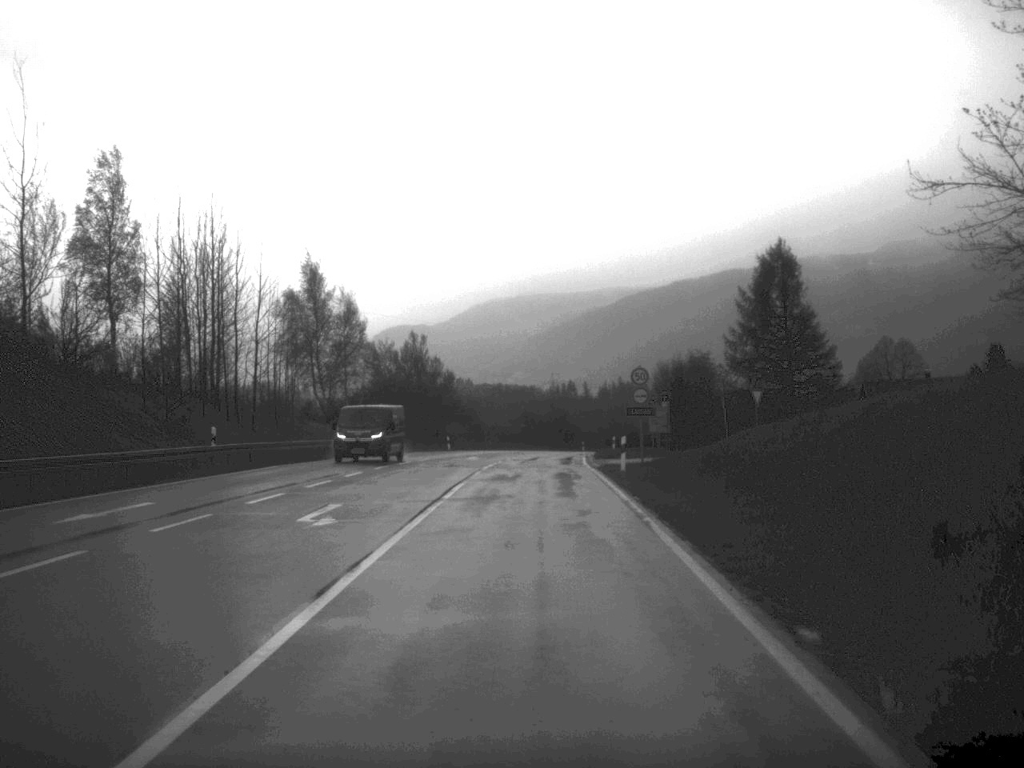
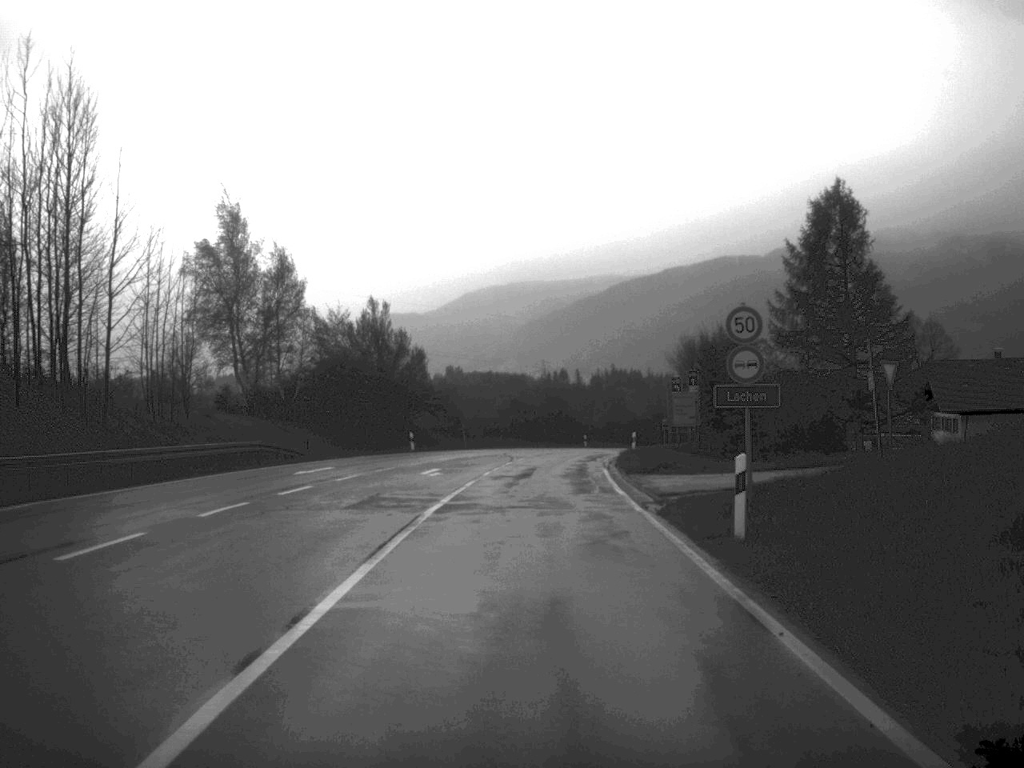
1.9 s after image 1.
(0.0, +20.5) m; 0°
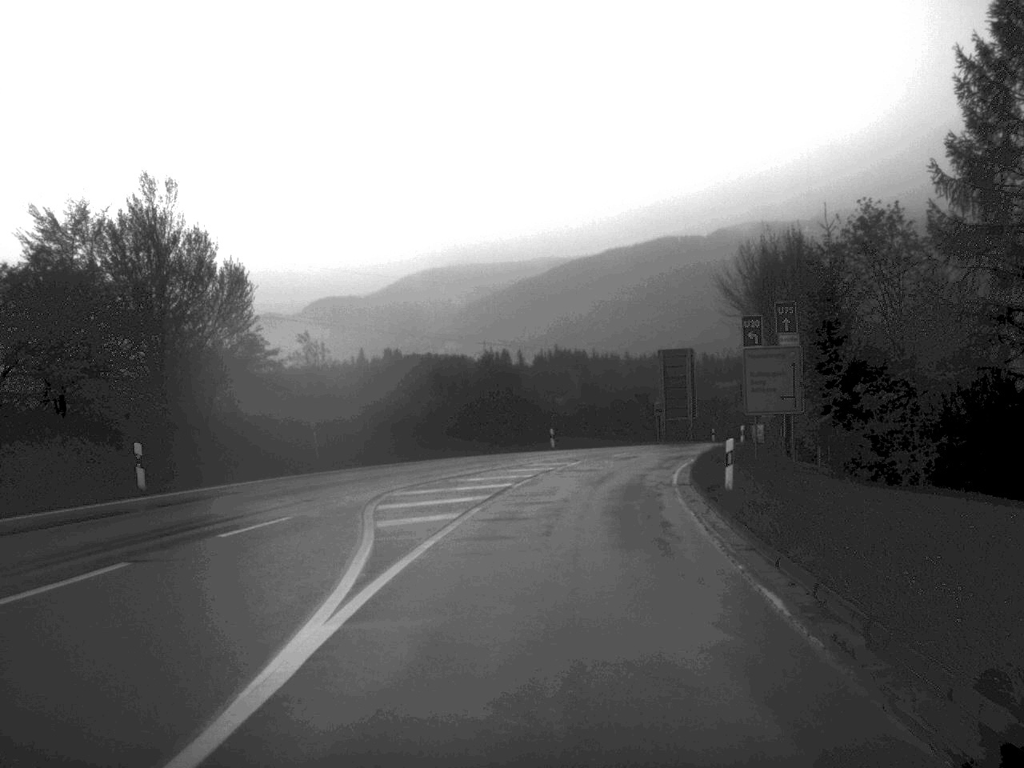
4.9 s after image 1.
(+0.4, +37.8) m; +3°
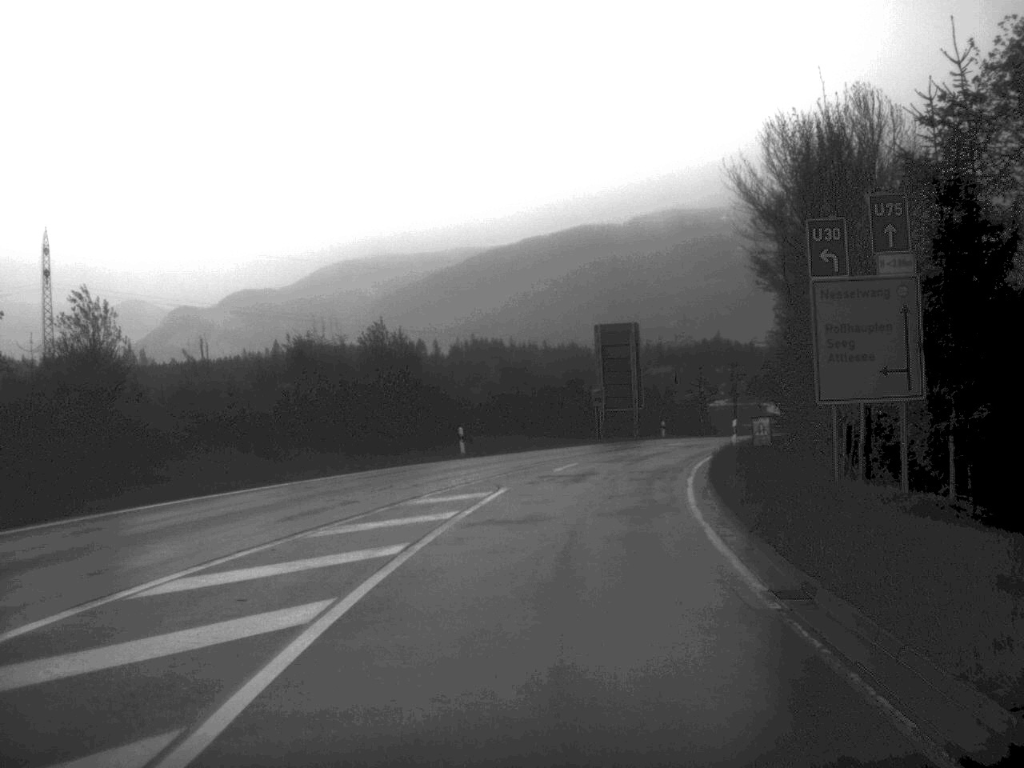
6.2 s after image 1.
(+0.5, +17.3) m; +4°
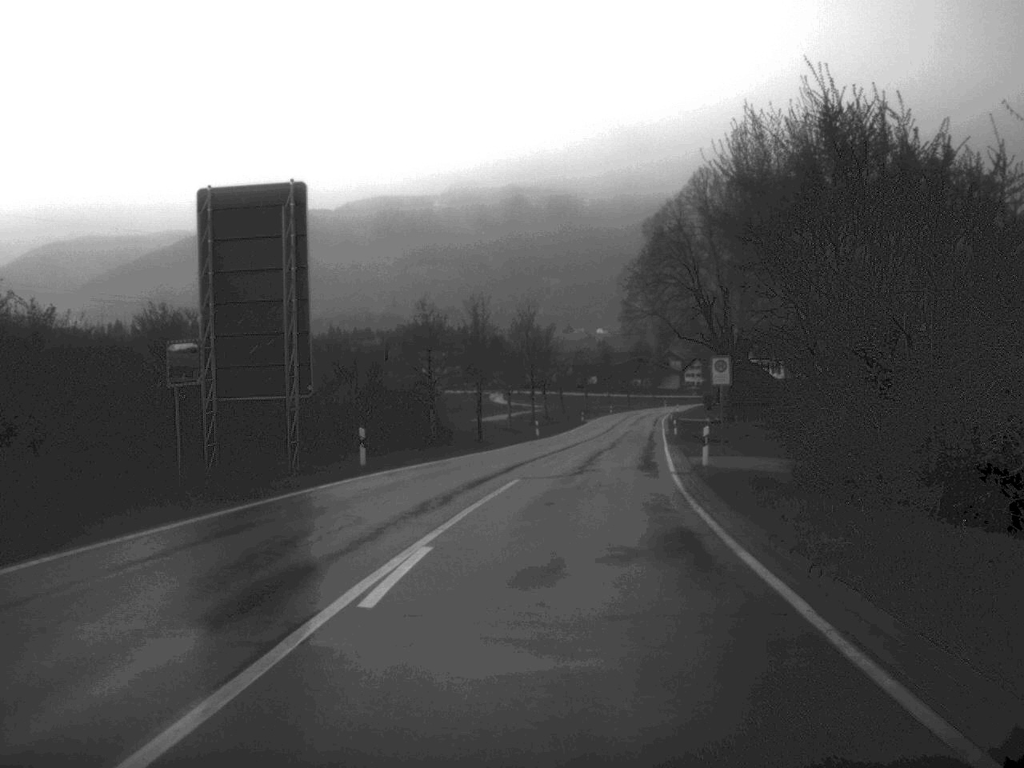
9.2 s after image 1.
(+4.6, +44.1) m; +13°
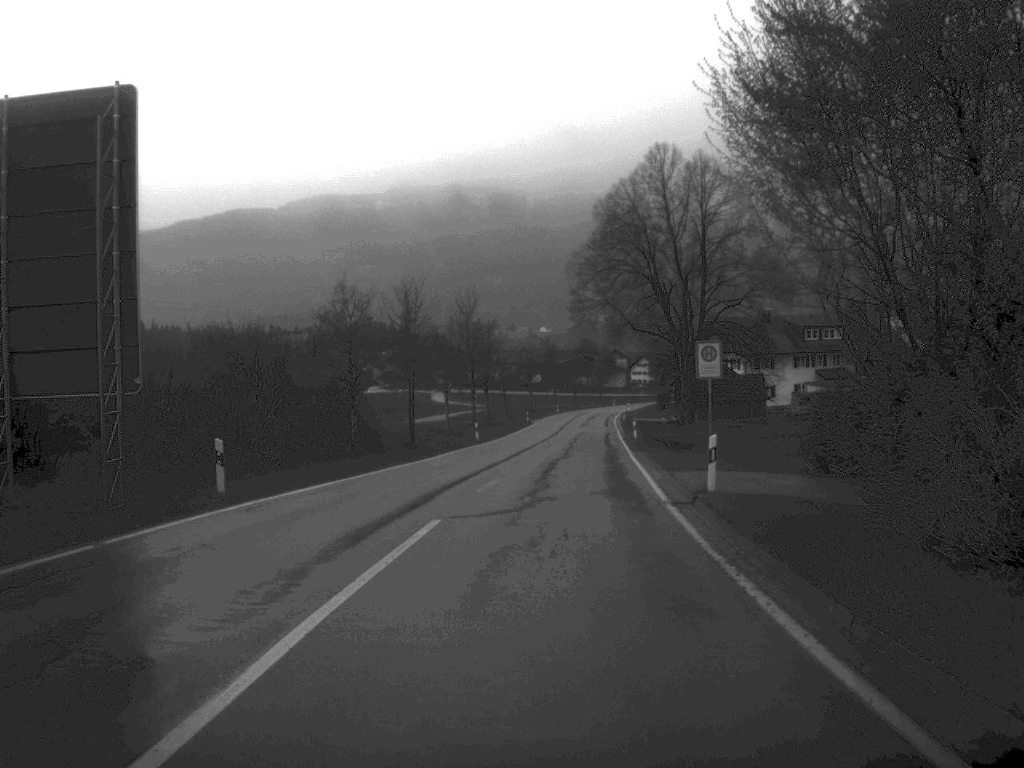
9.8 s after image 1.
(+0.2, +9.4) m; +2°
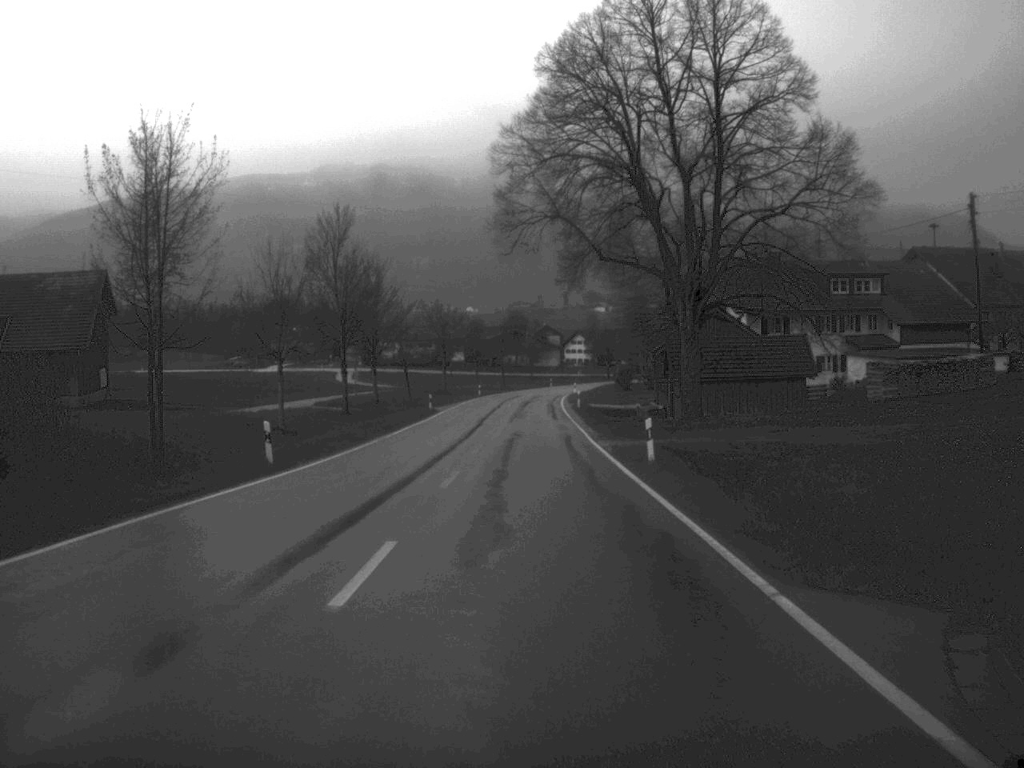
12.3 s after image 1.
(+1.2, +38.1) m; +3°
